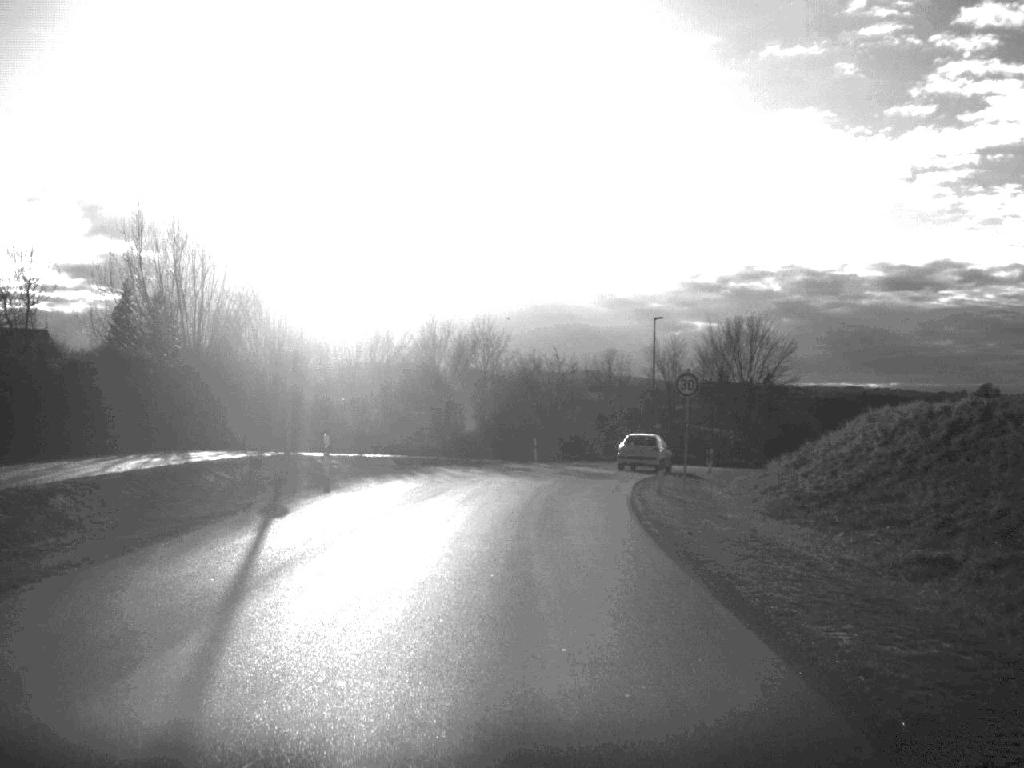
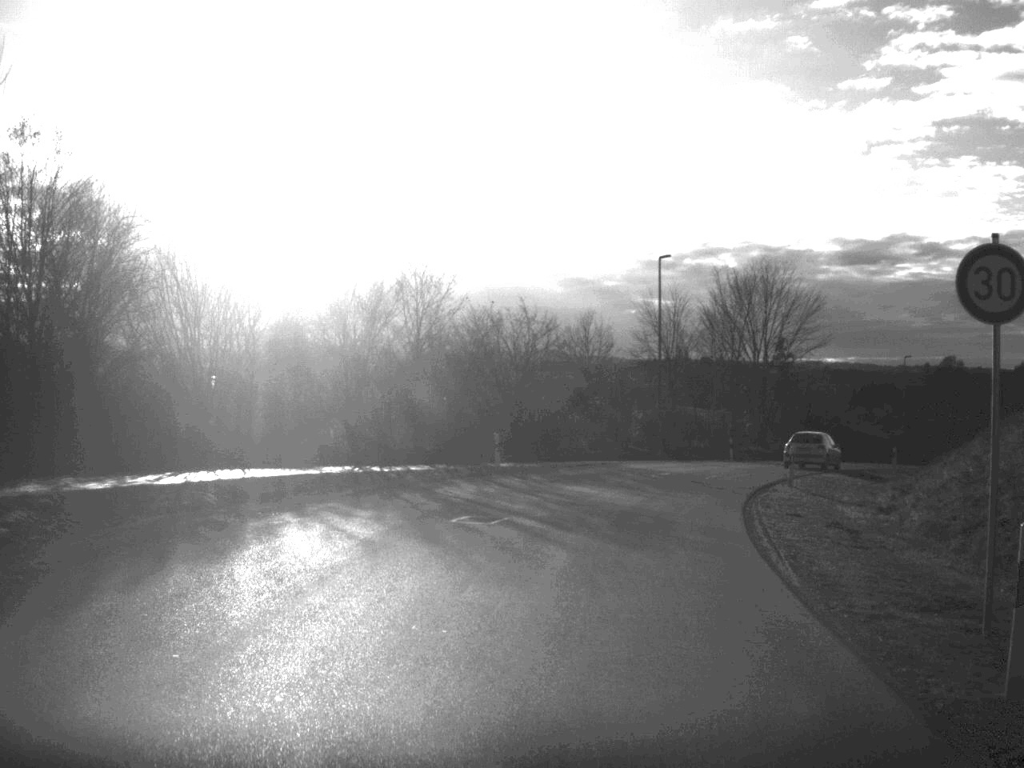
(0.0, +21.3) m; +2°
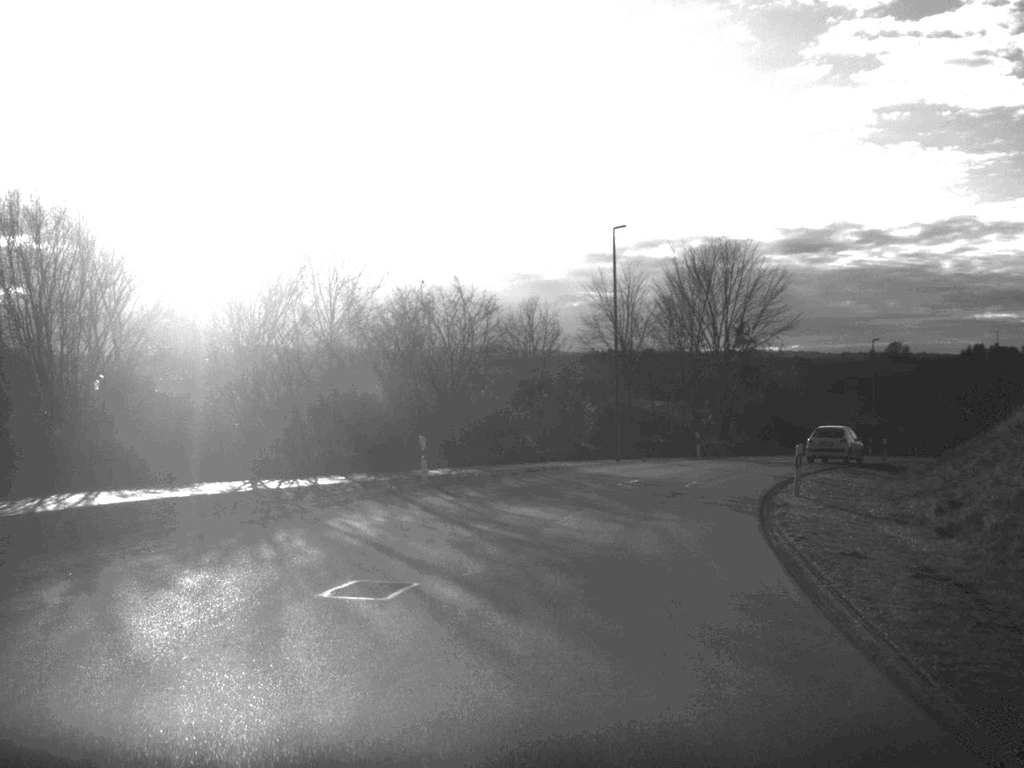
(+0.1, +6.8) m; +3°
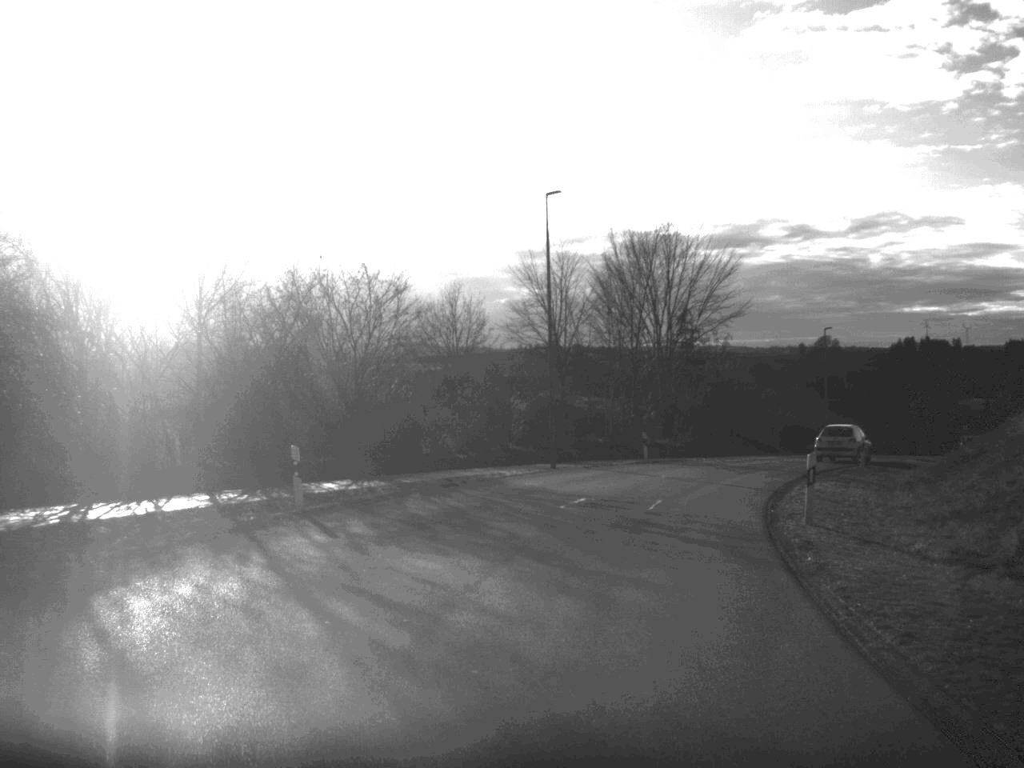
(+0.2, +6.9) m; +3°
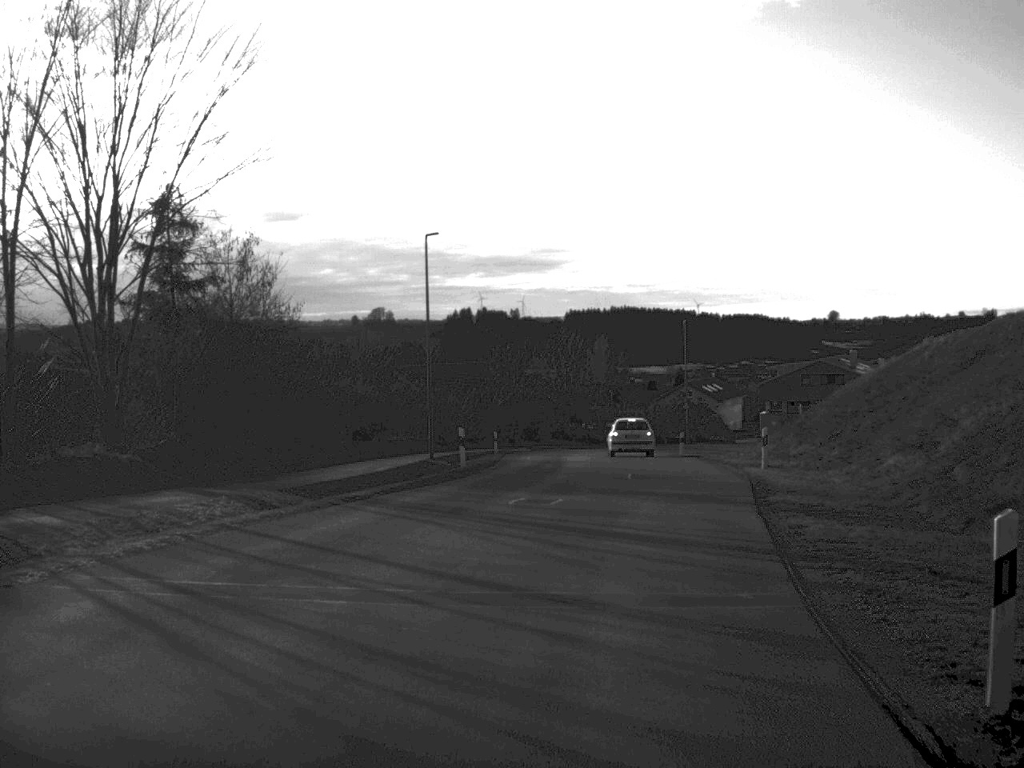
(+6.1, +36.2) m; +20°
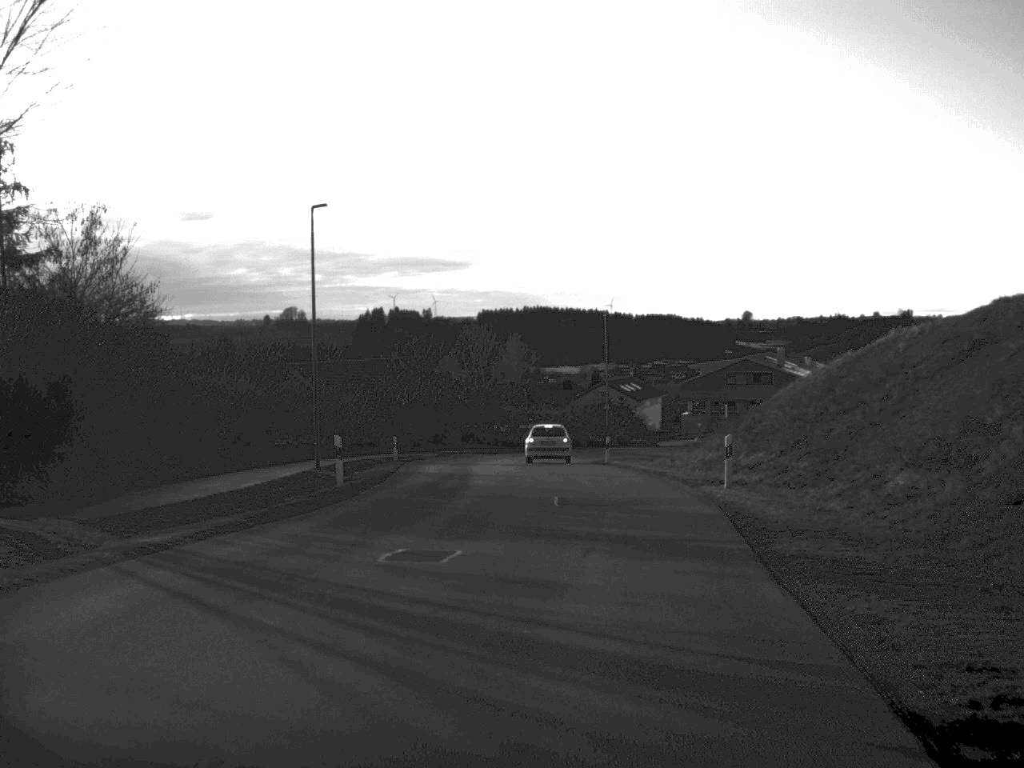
(+0.2, +7.0) m; +4°
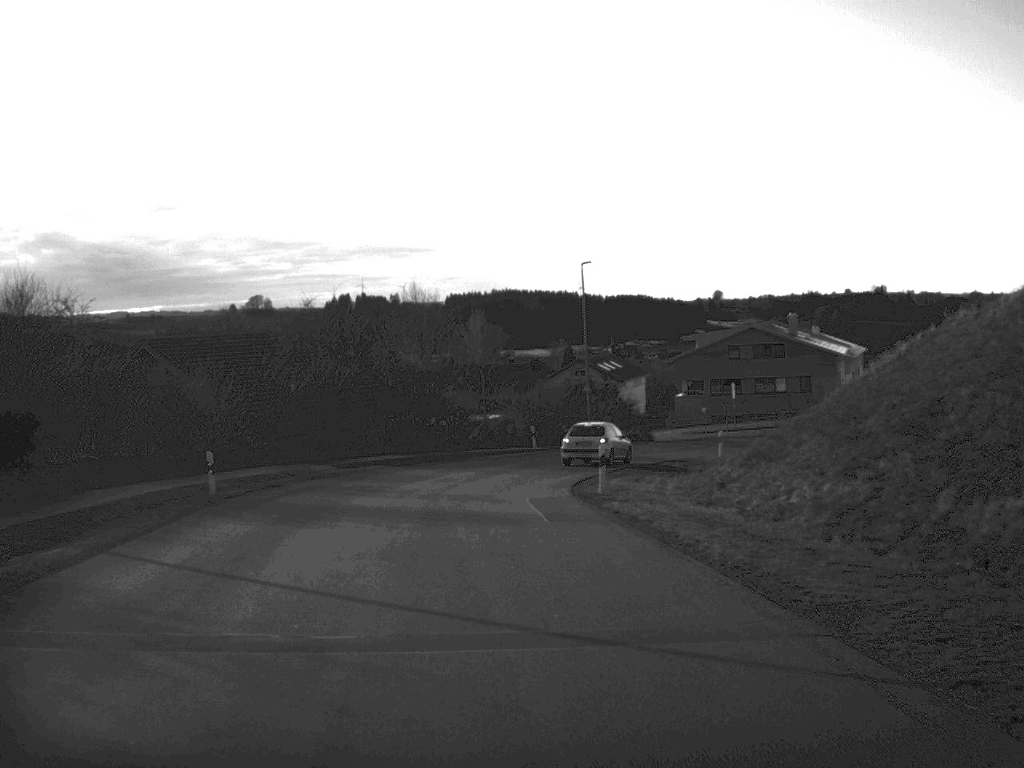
(+0.8, +22.7) m; +1°
